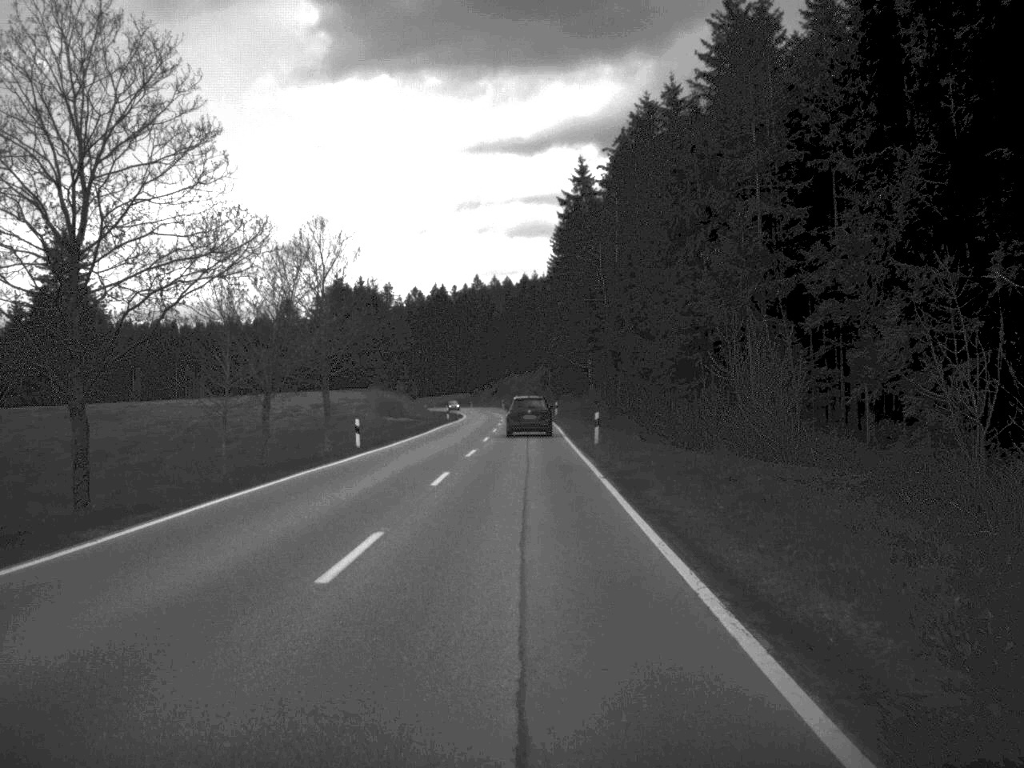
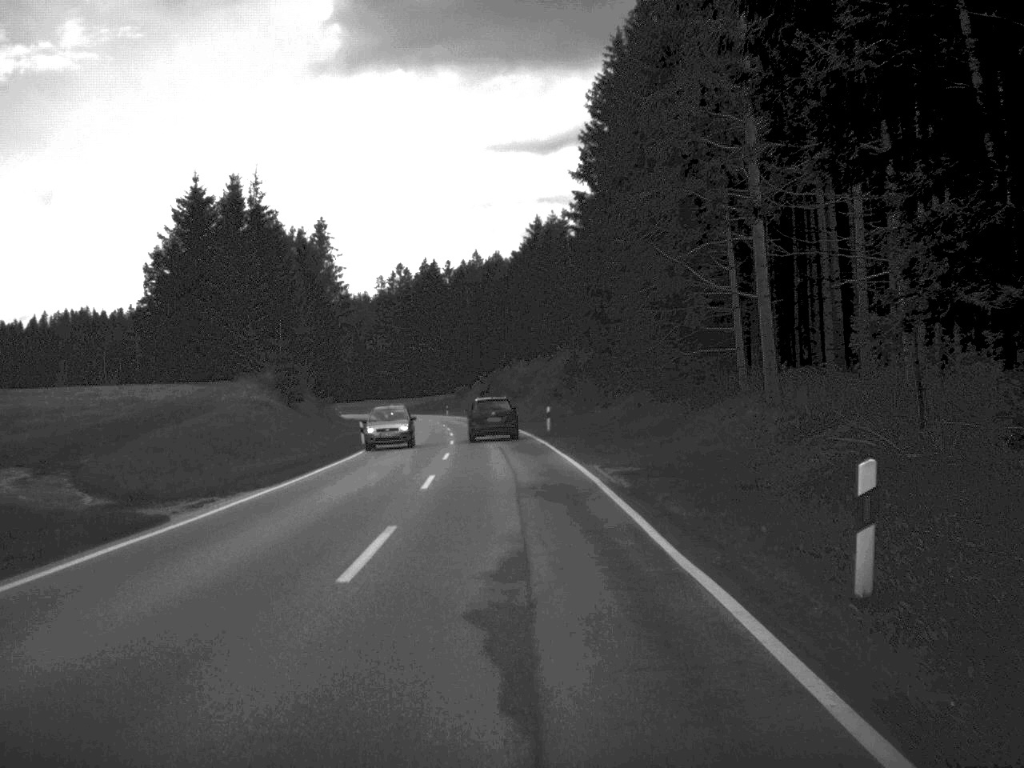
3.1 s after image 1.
(-0.3, +81.6) m; -1°
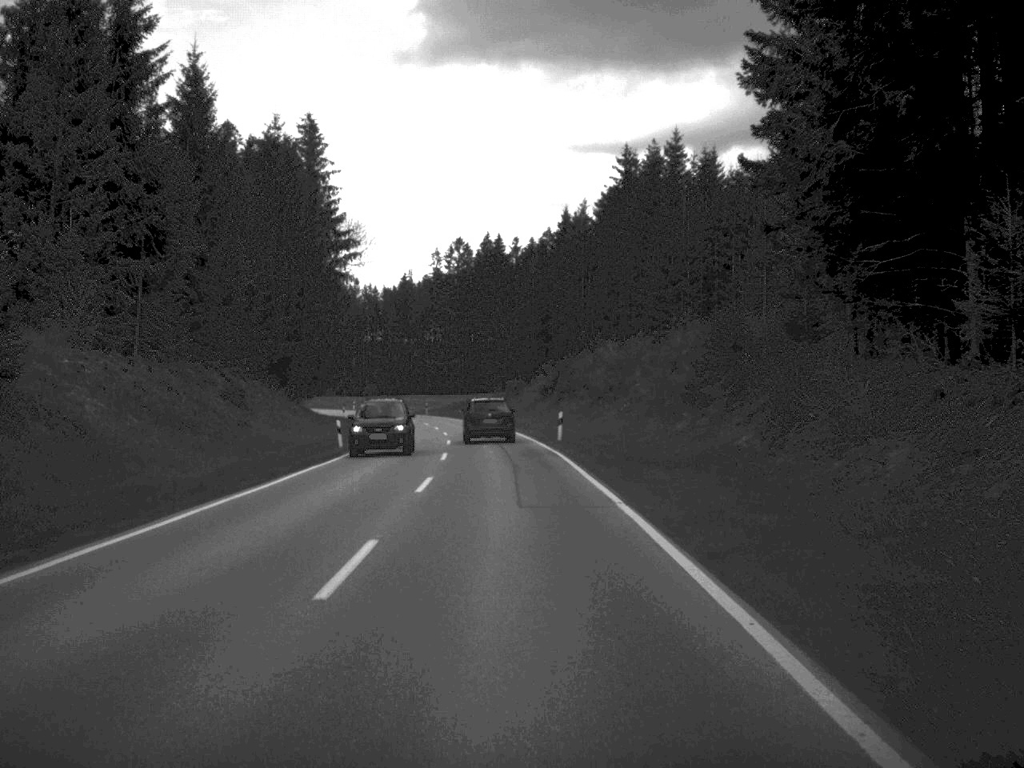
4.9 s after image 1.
(-1.3, +48.0) m; -3°
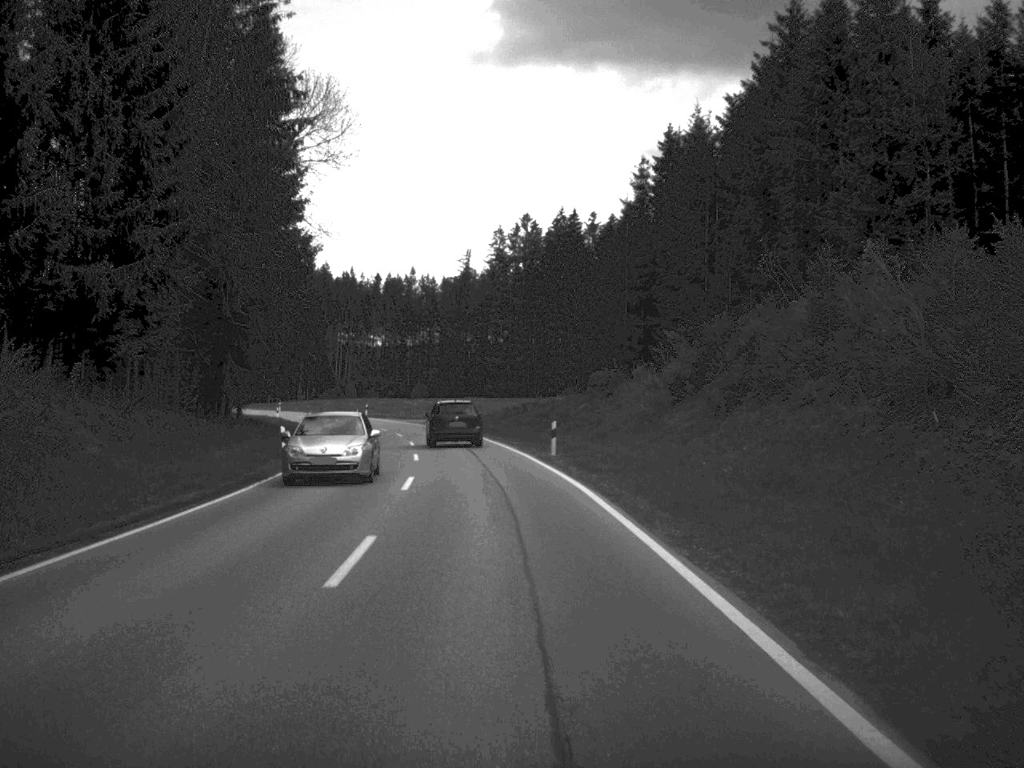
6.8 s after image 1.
(-1.3, +46.0) m; -3°
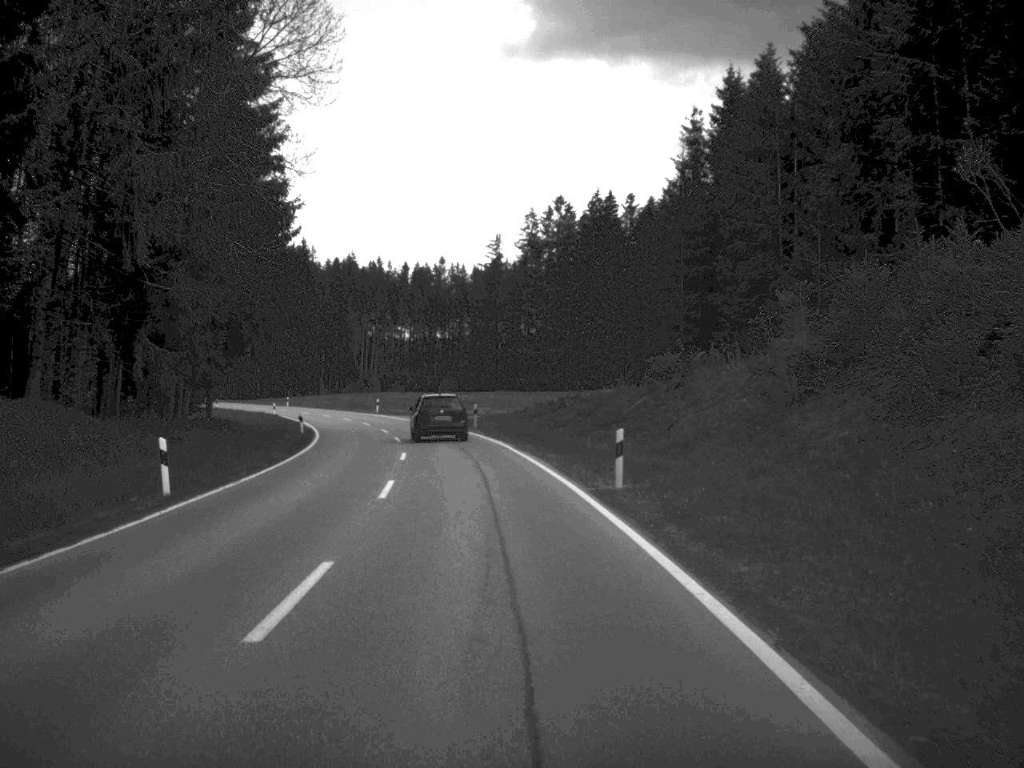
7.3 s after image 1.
(-0.2, +14.8) m; -2°
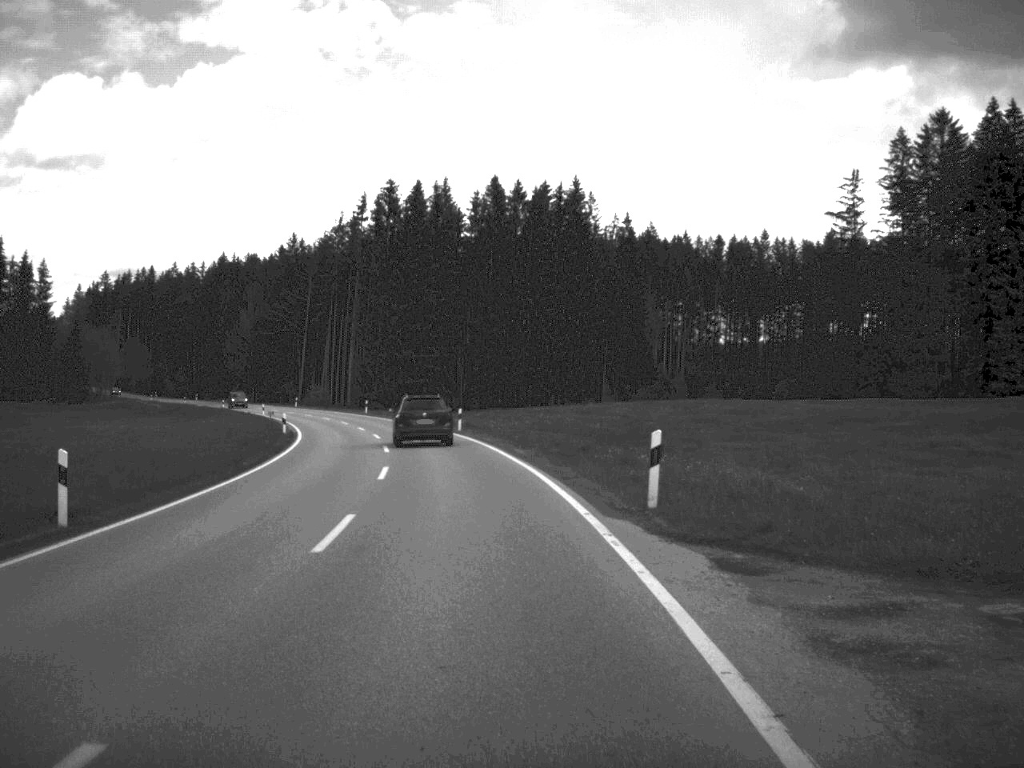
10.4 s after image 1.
(-8.6, +76.8) m; -14°
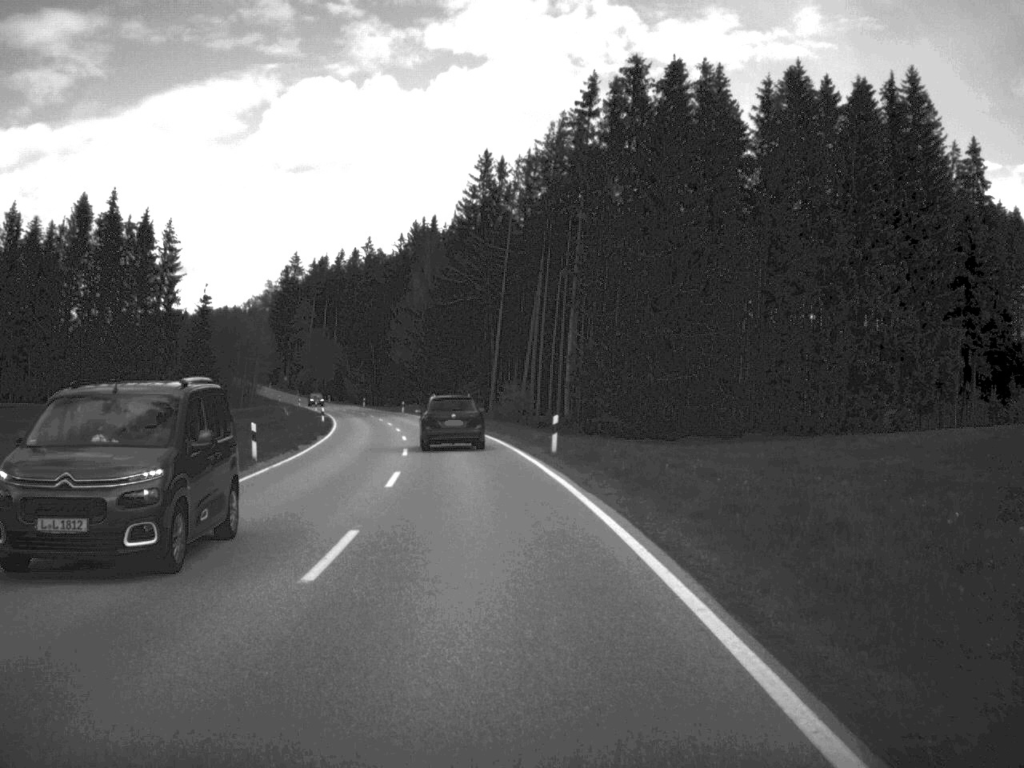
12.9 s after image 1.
(-6.0, +60.7) m; -11°
